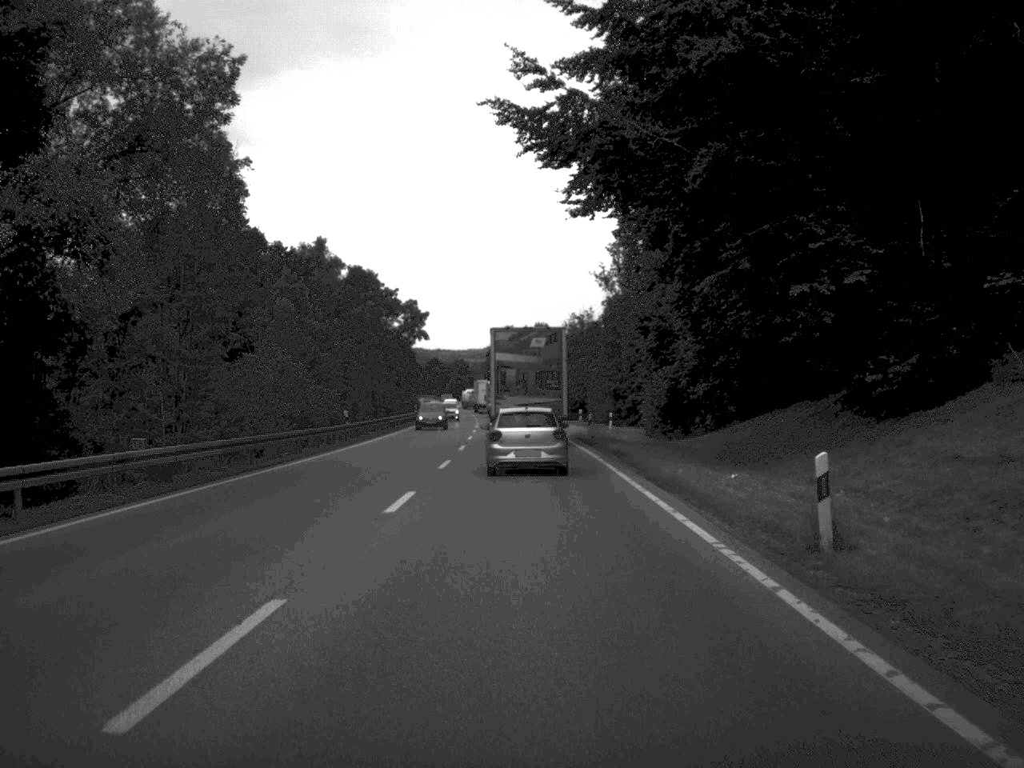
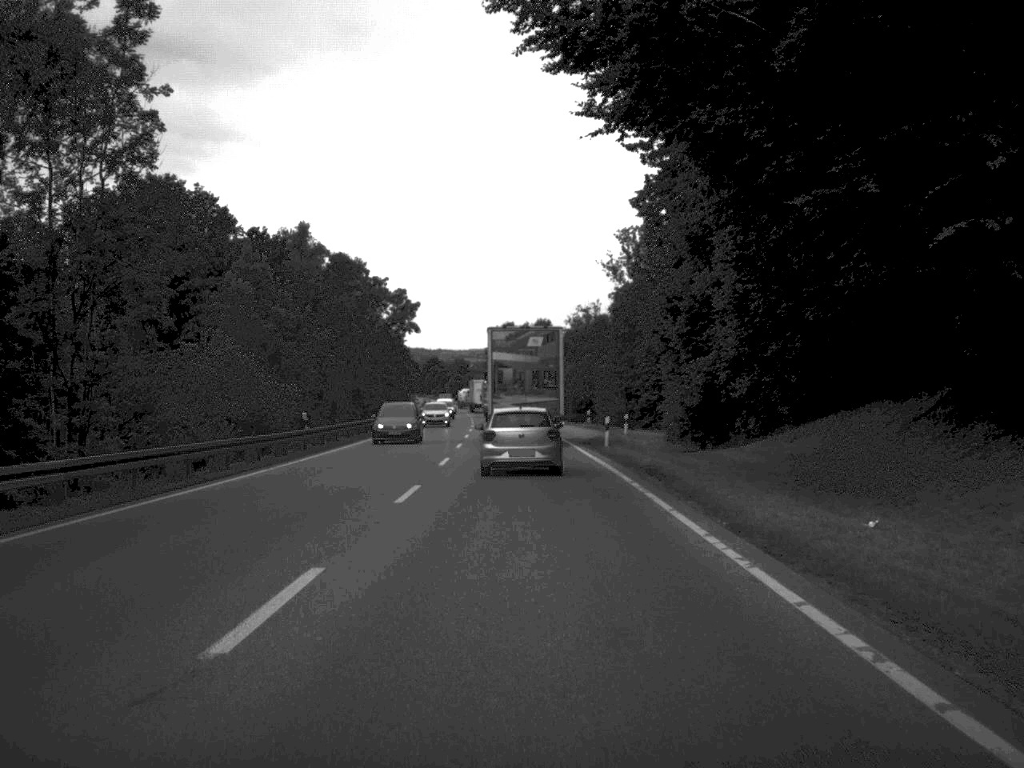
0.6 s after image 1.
(0.0, +10.2) m; 0°
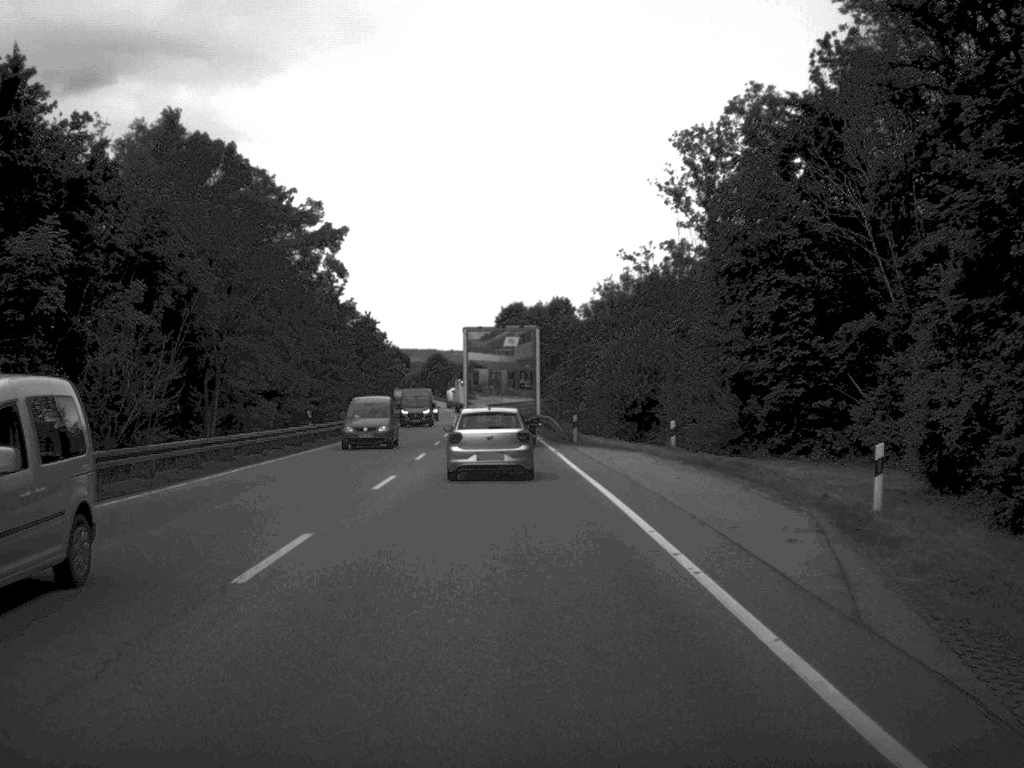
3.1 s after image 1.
(0.0, +43.9) m; -1°
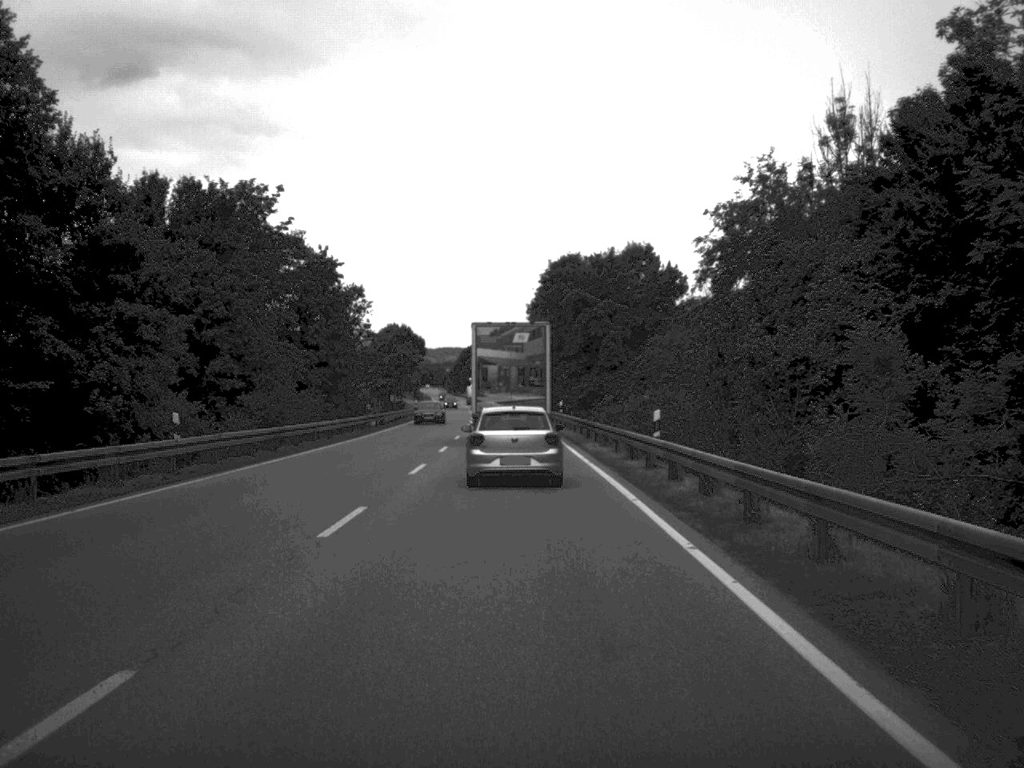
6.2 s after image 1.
(-1.4, +55.4) m; -2°
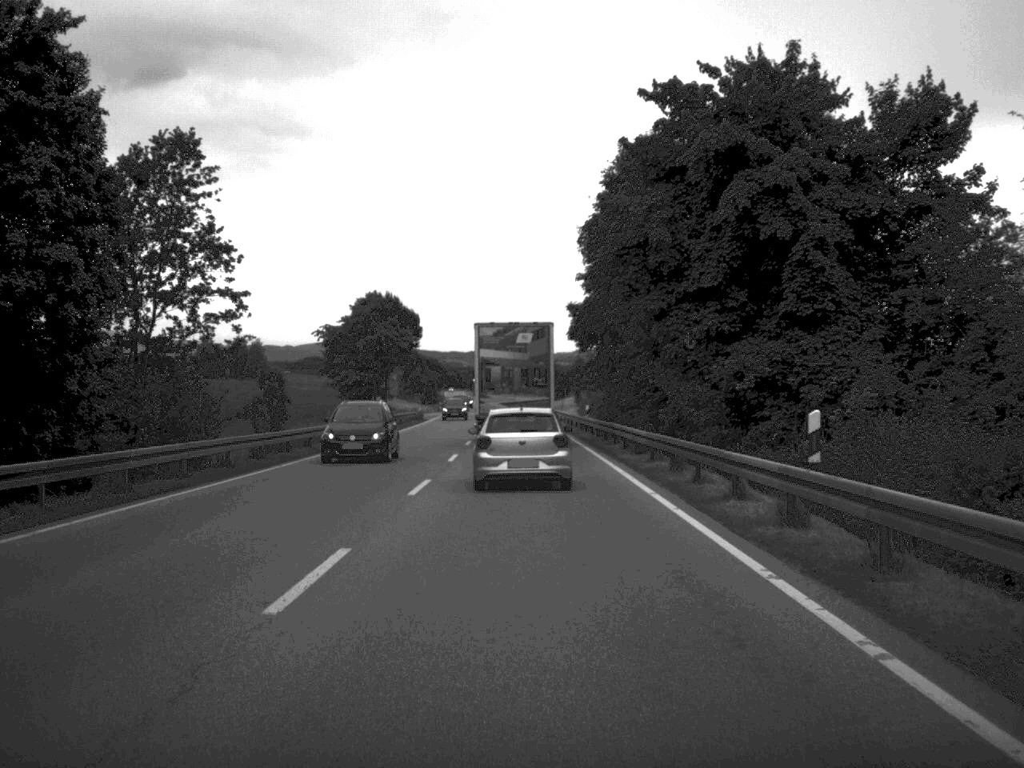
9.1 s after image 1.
(-0.9, +52.2) m; -2°
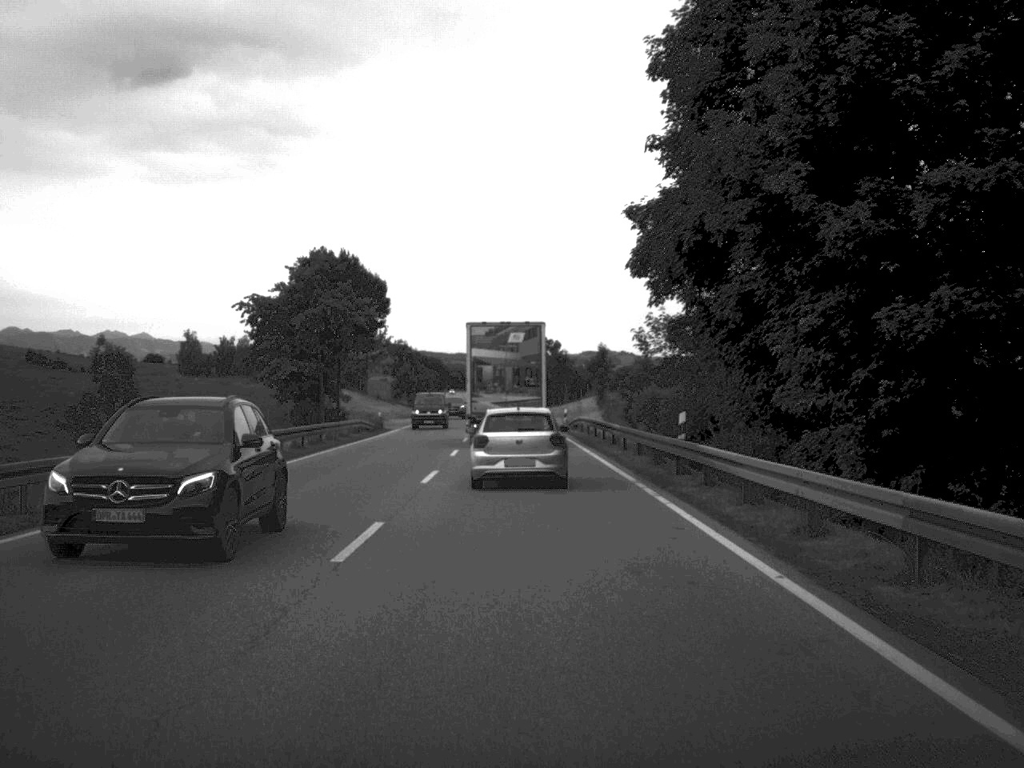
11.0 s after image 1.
(-0.2, +32.4) m; 0°
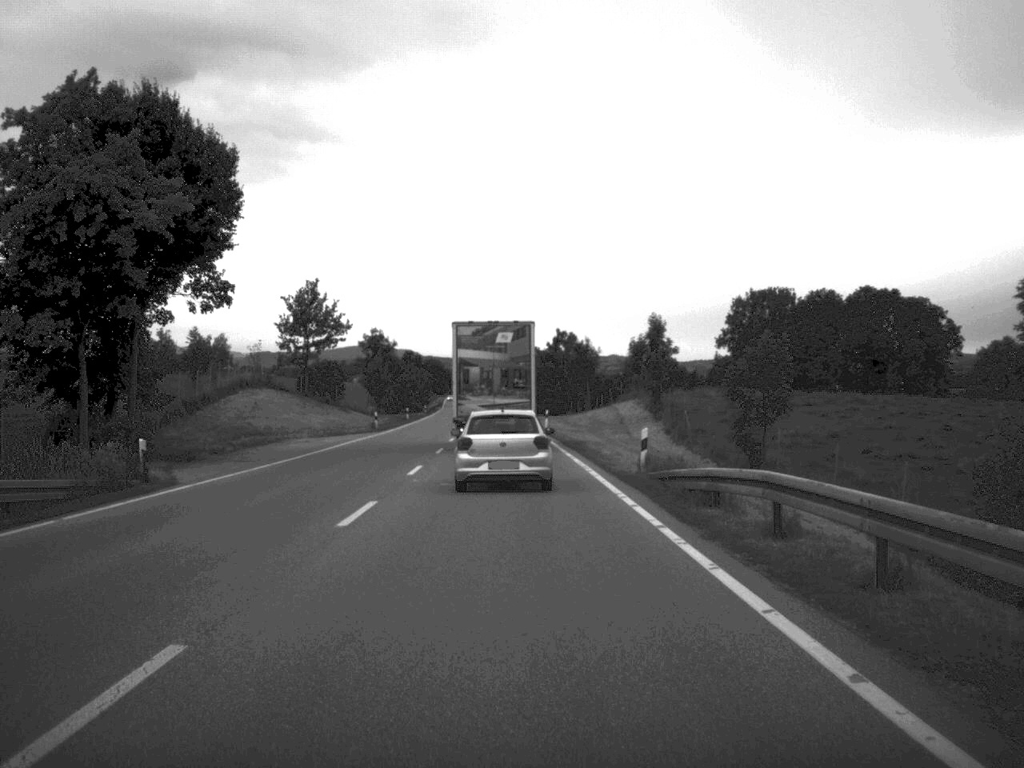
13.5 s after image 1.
(-0.2, +43.5) m; -1°
